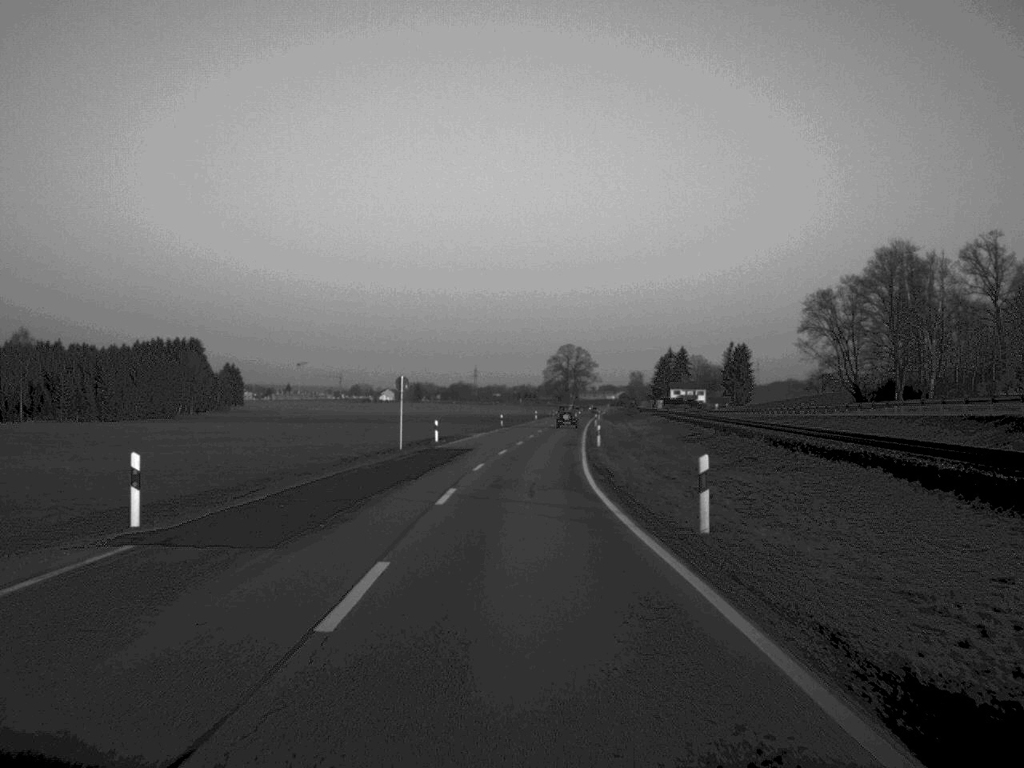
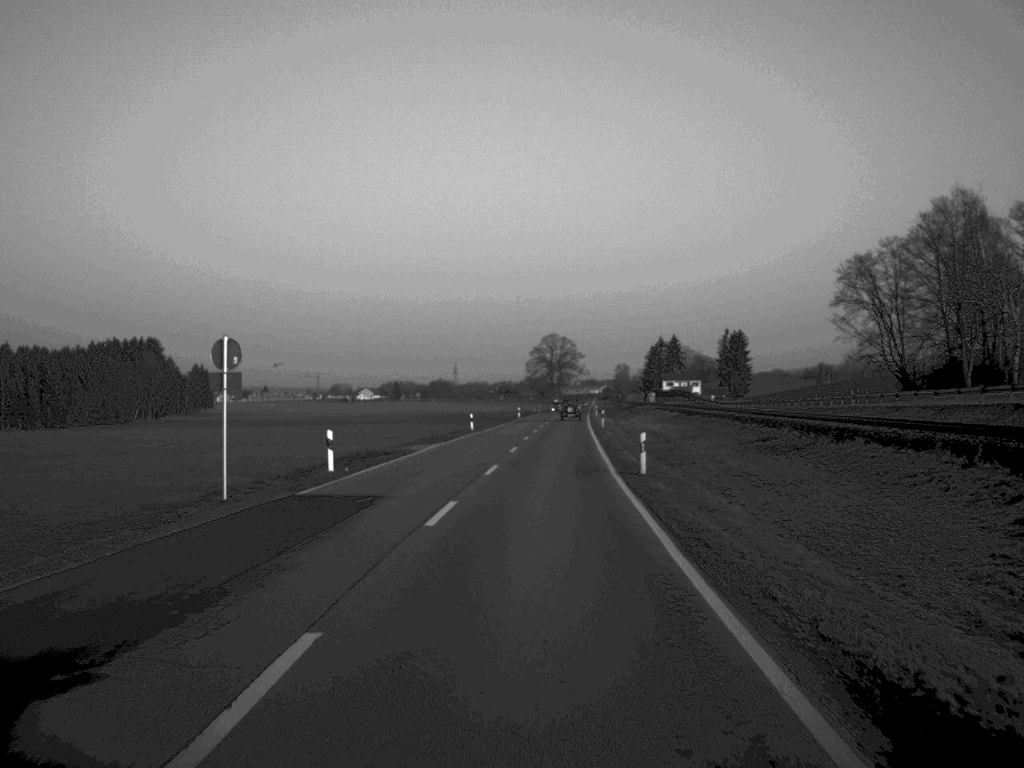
(+0.1, +27.9) m; +1°
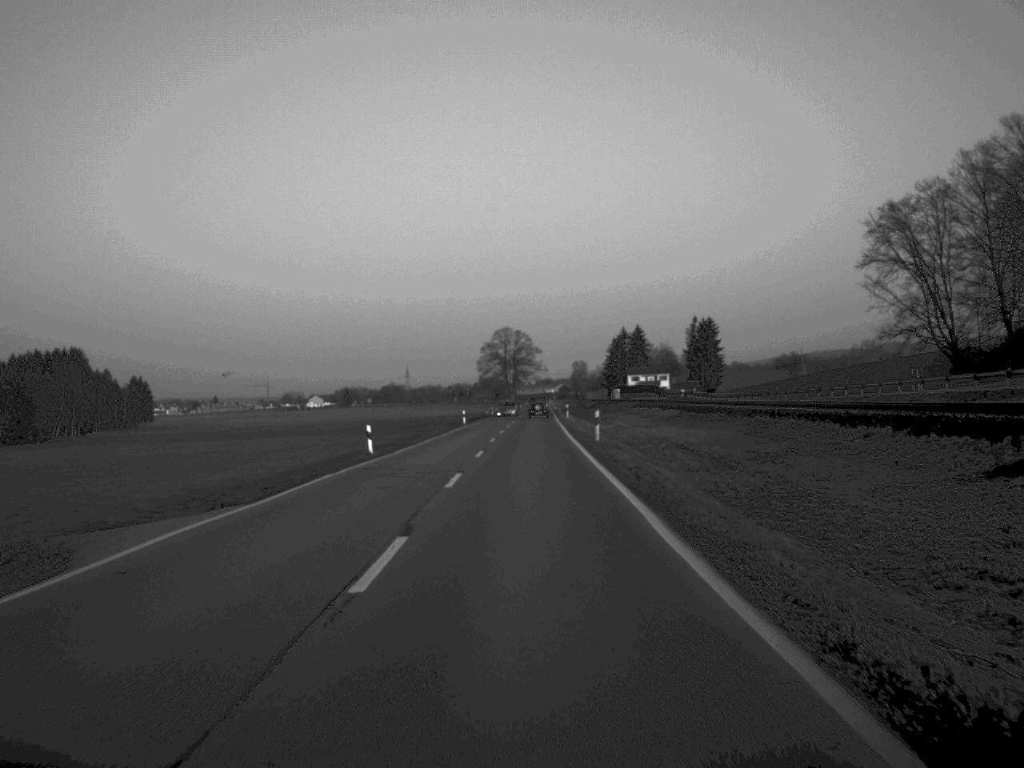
(+0.5, +30.2) m; +2°
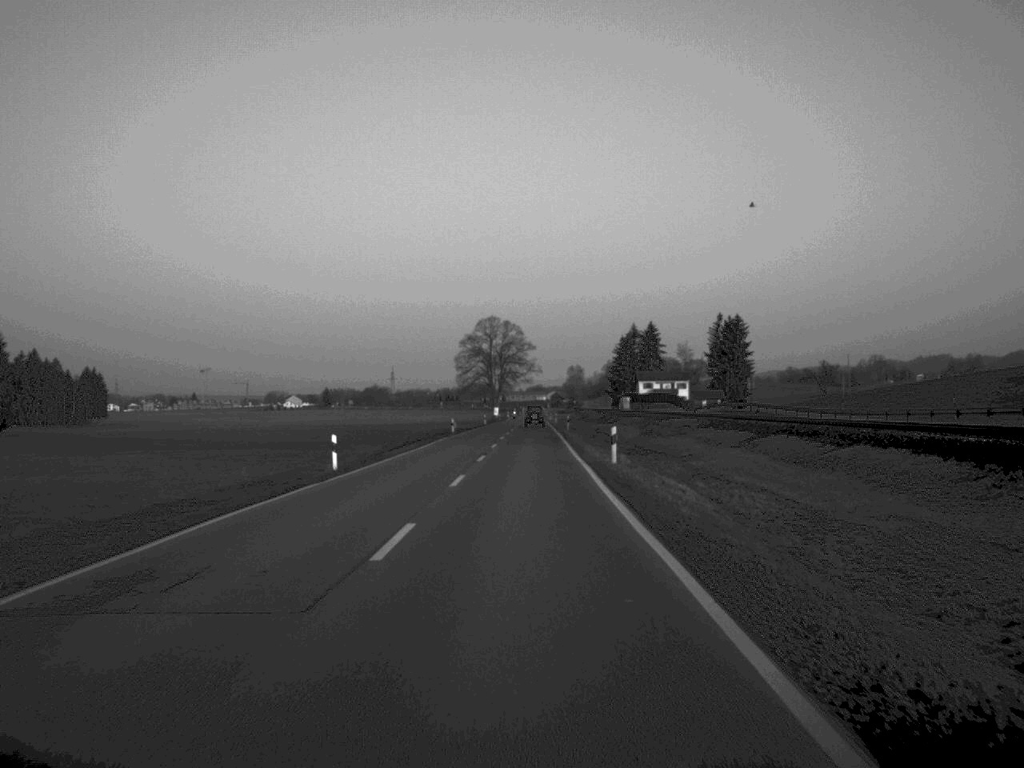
(+0.4, +57.0) m; 0°
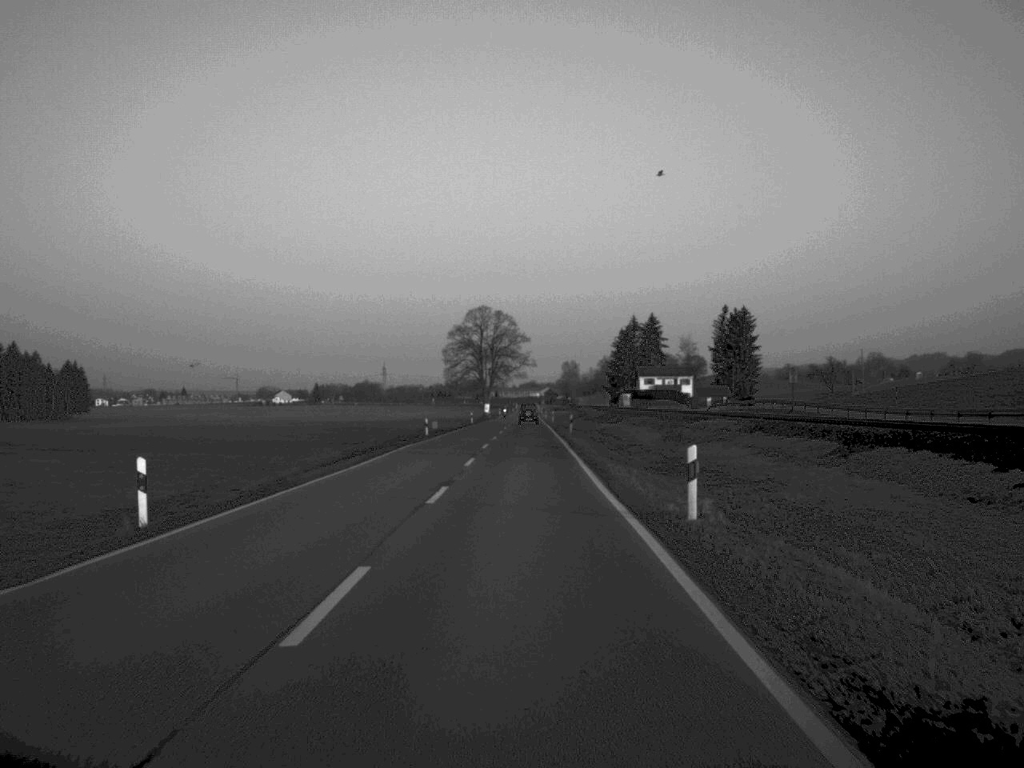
(0.0, +16.6) m; 0°
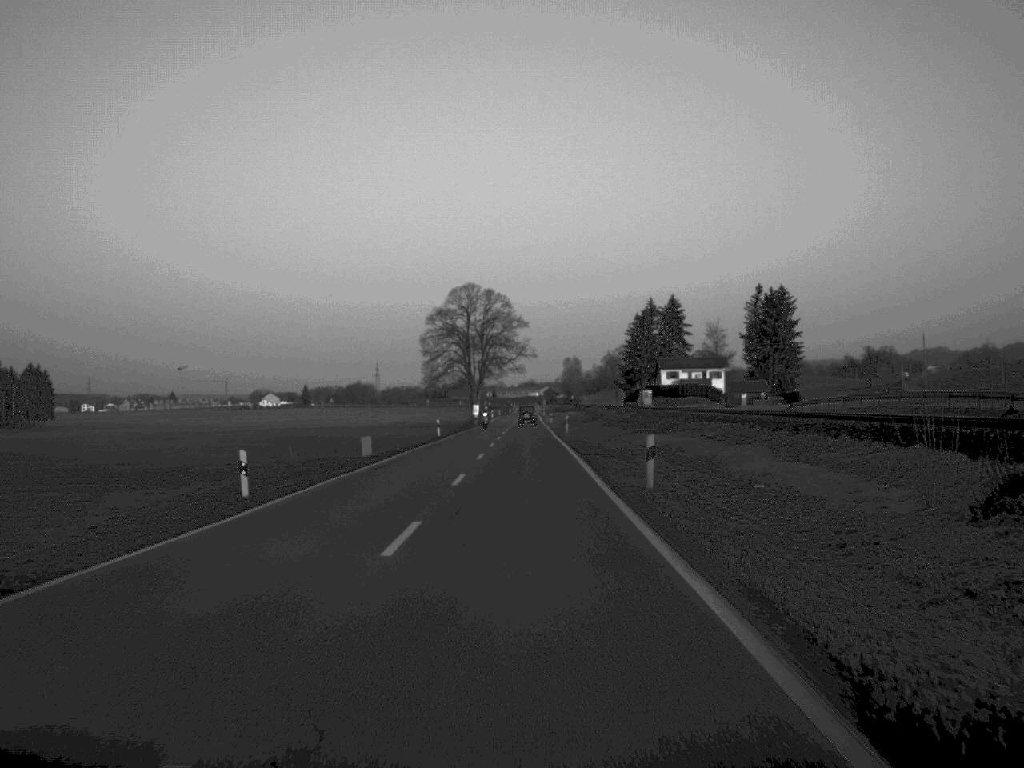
(0.0, +42.5) m; 0°
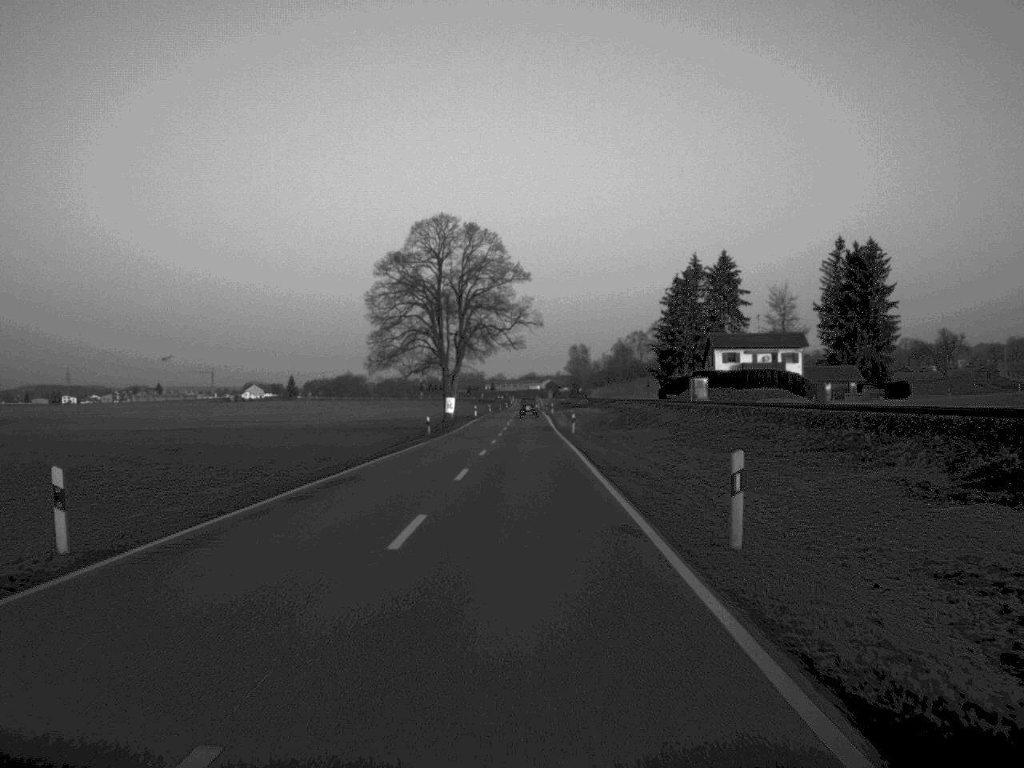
(+0.1, +59.3) m; 0°
